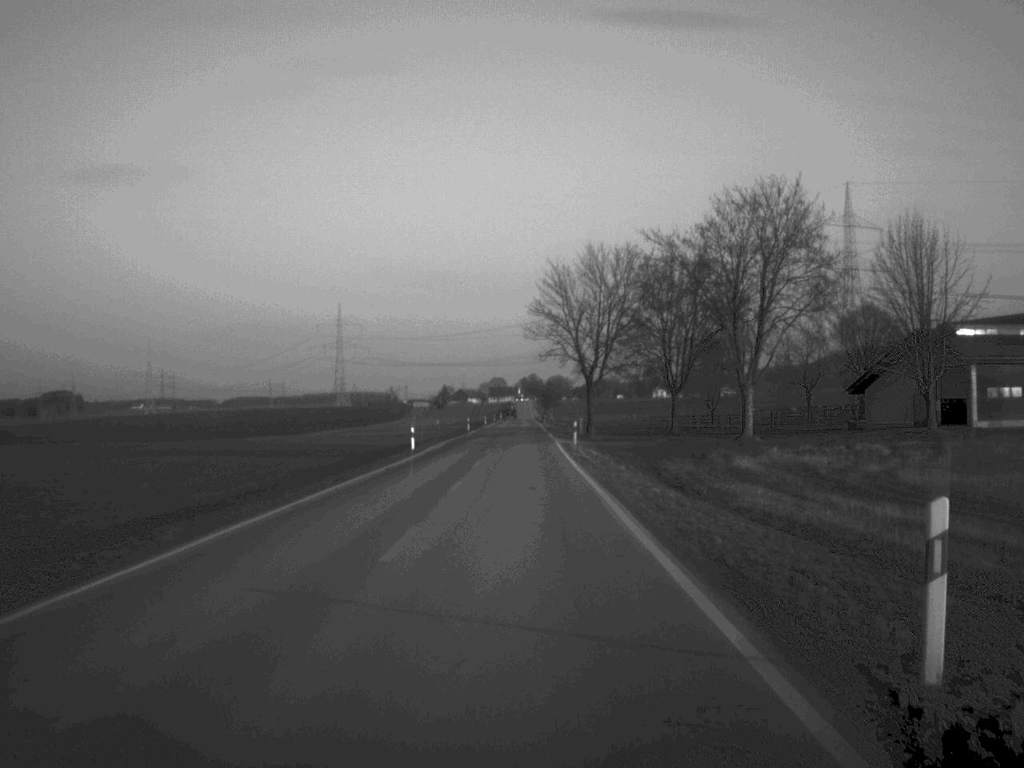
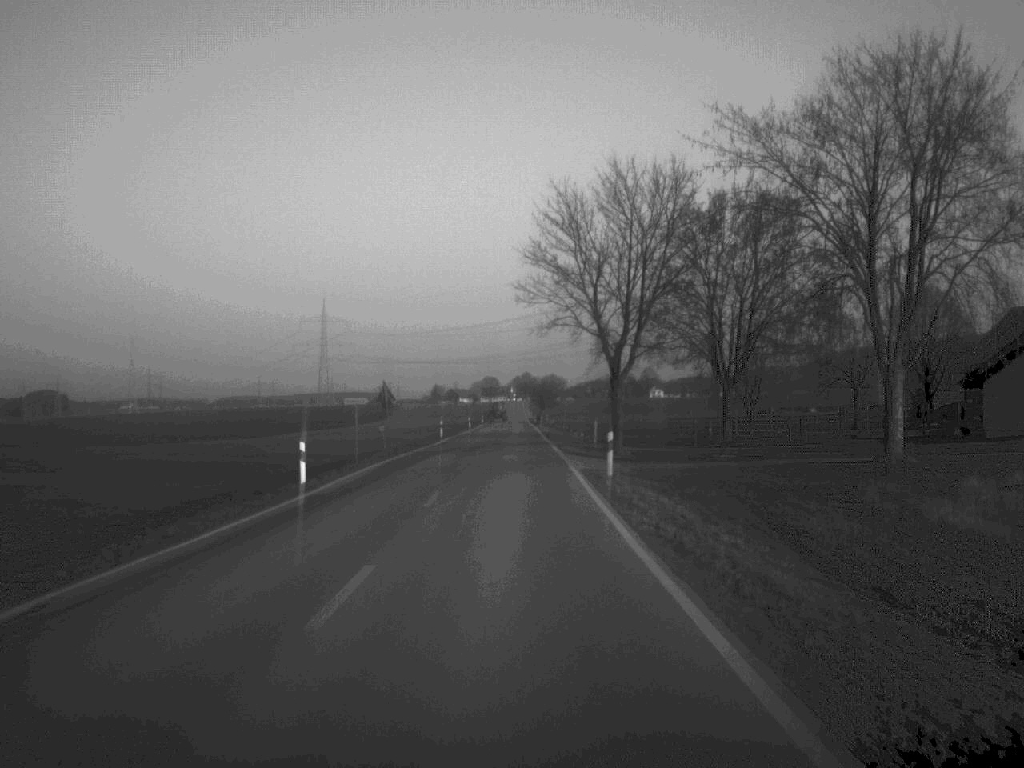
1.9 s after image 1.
(+0.1, +27.1) m; 0°
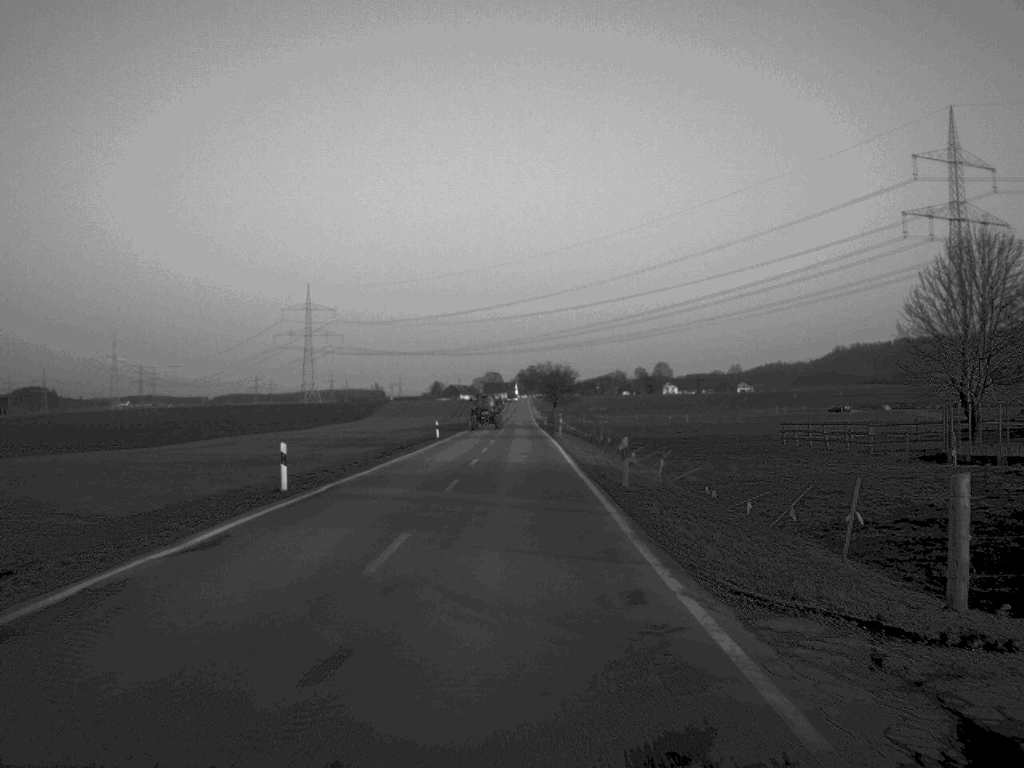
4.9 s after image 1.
(-0.2, +54.9) m; 0°
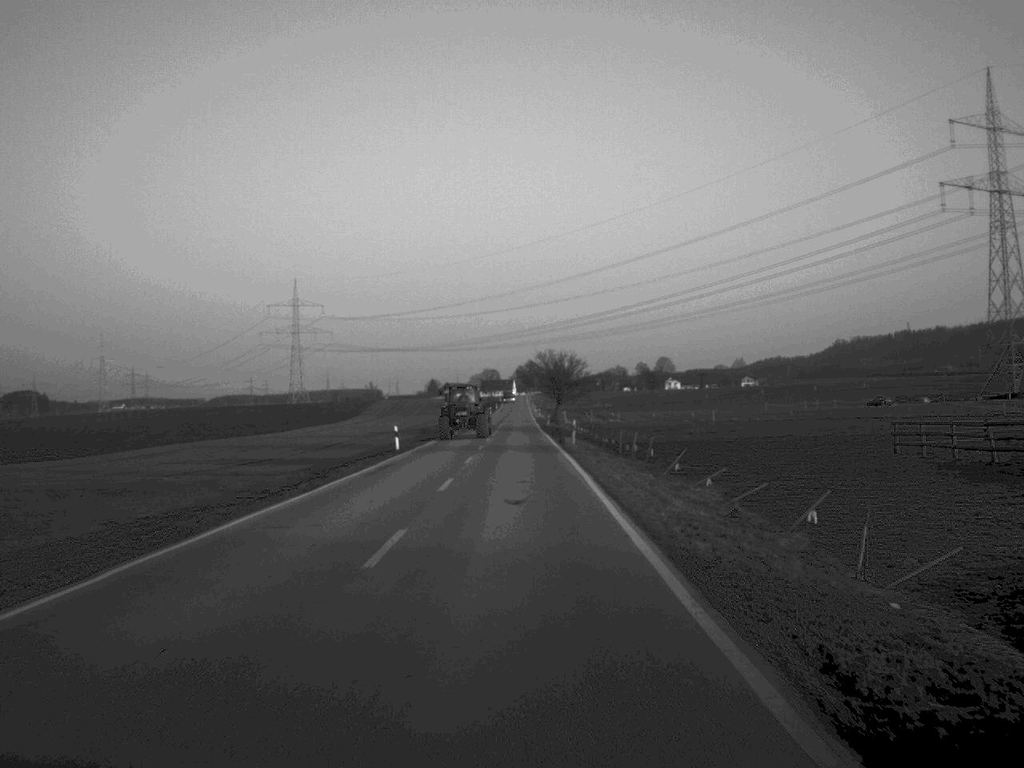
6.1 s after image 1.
(0.0, +23.4) m; 0°
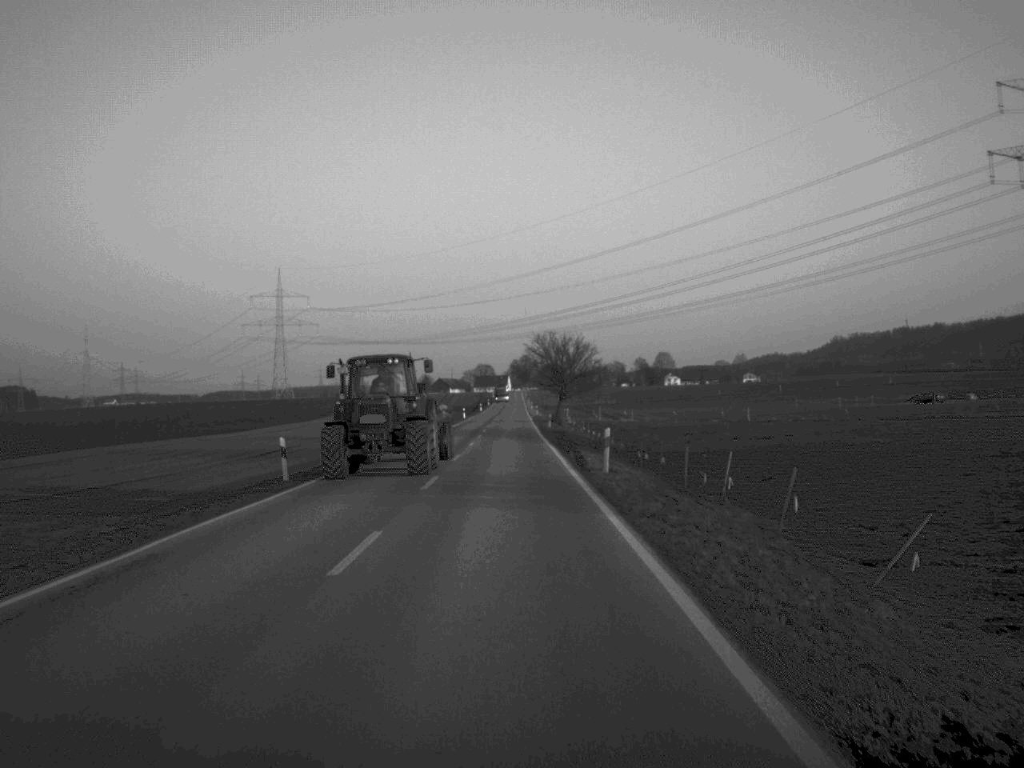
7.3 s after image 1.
(0.0, +24.0) m; 0°
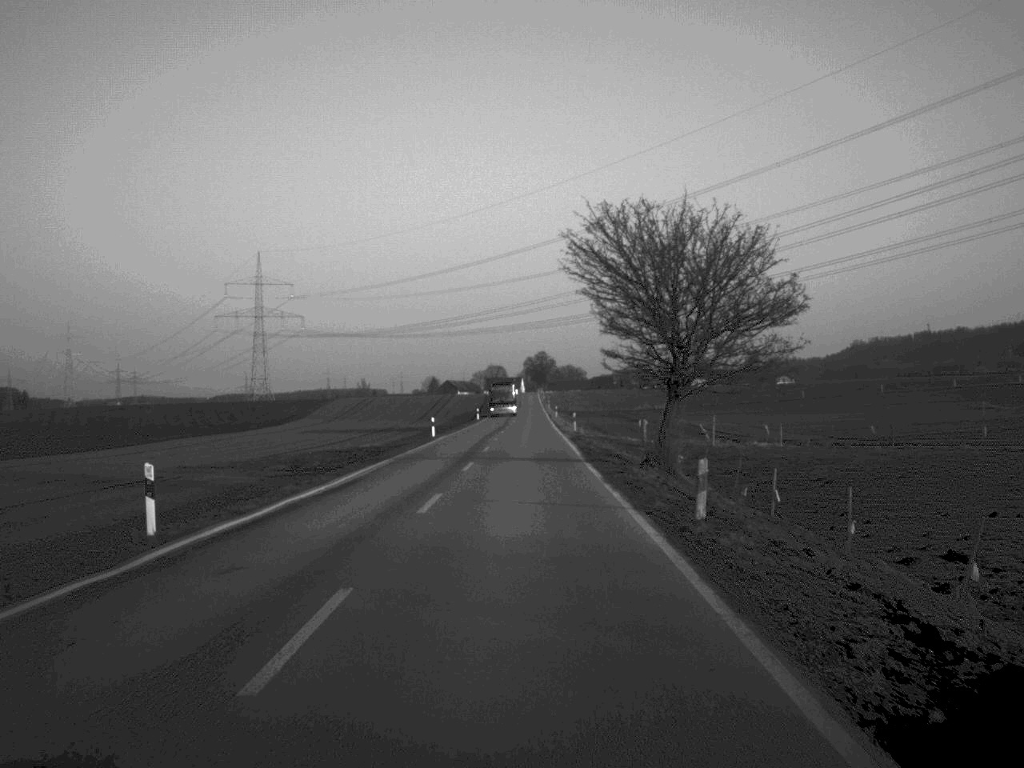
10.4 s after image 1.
(-0.7, +62.7) m; -1°
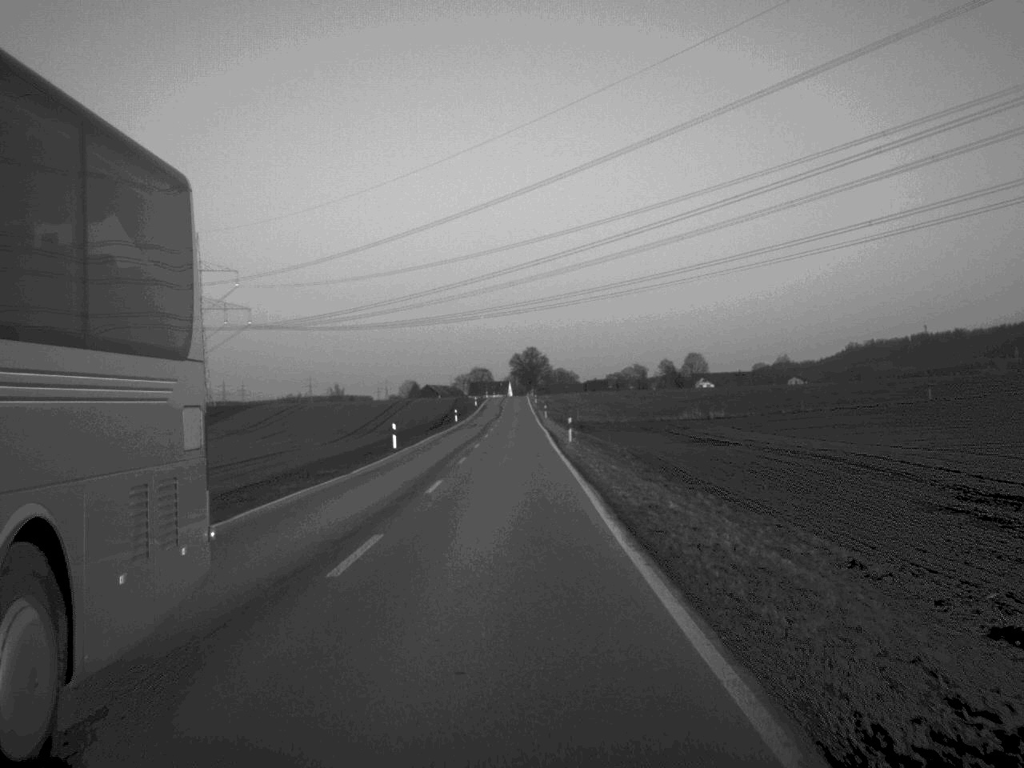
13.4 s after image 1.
(+0.5, +64.4) m; +1°
